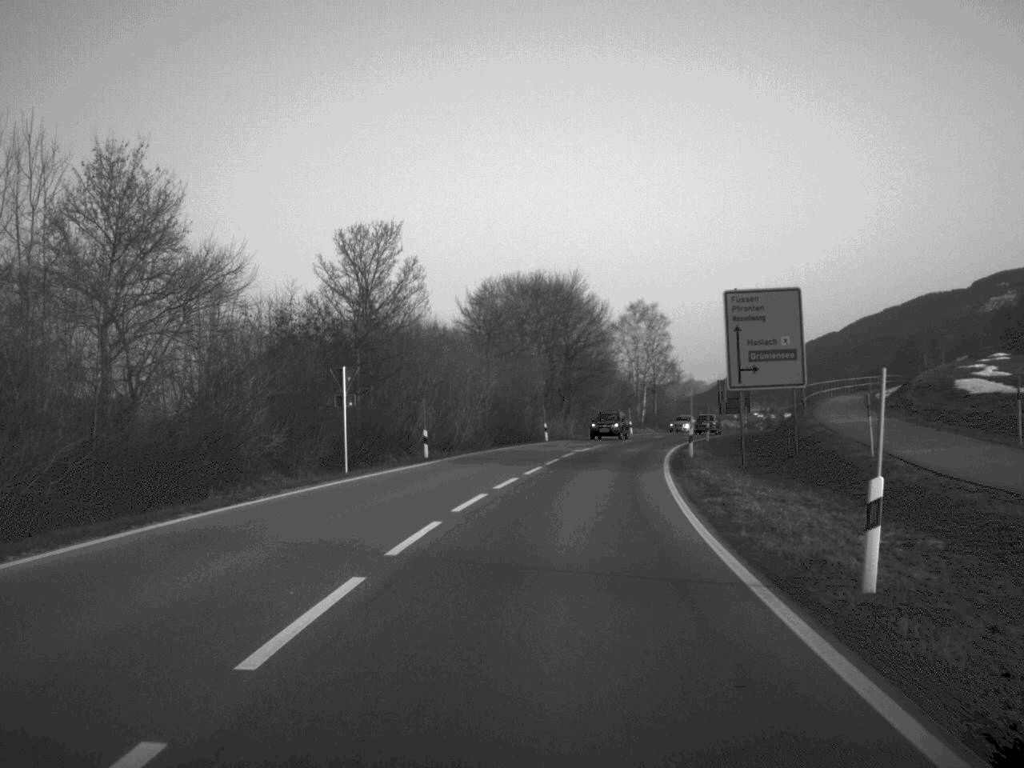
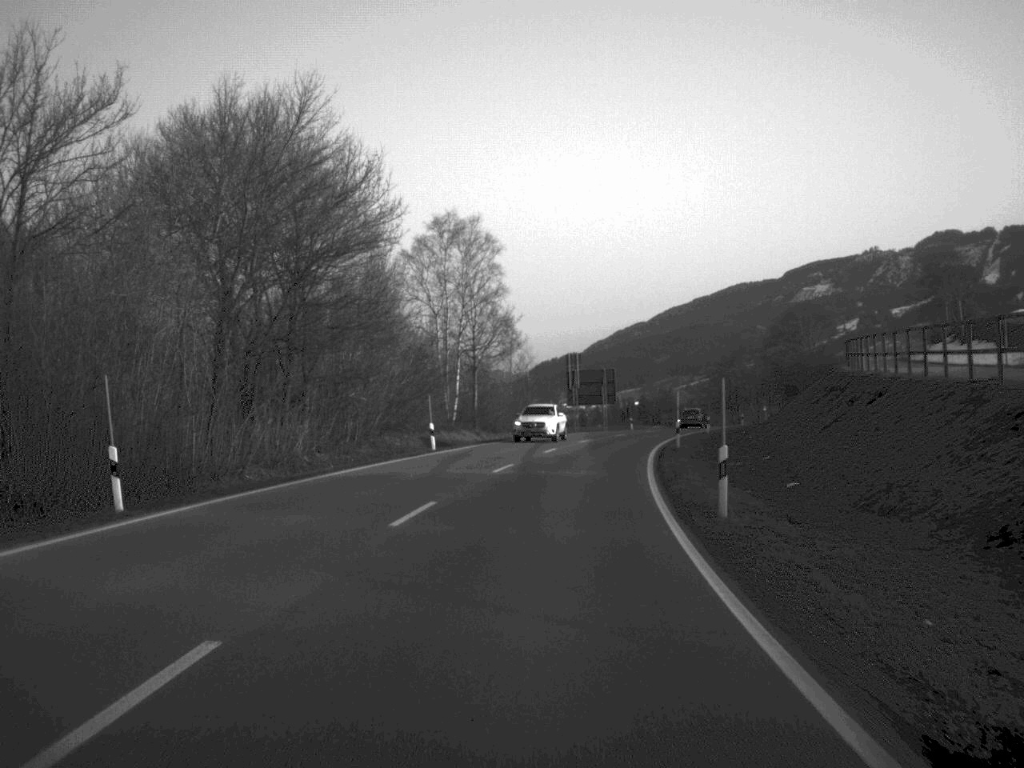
(+4.2, +51.2) m; +9°
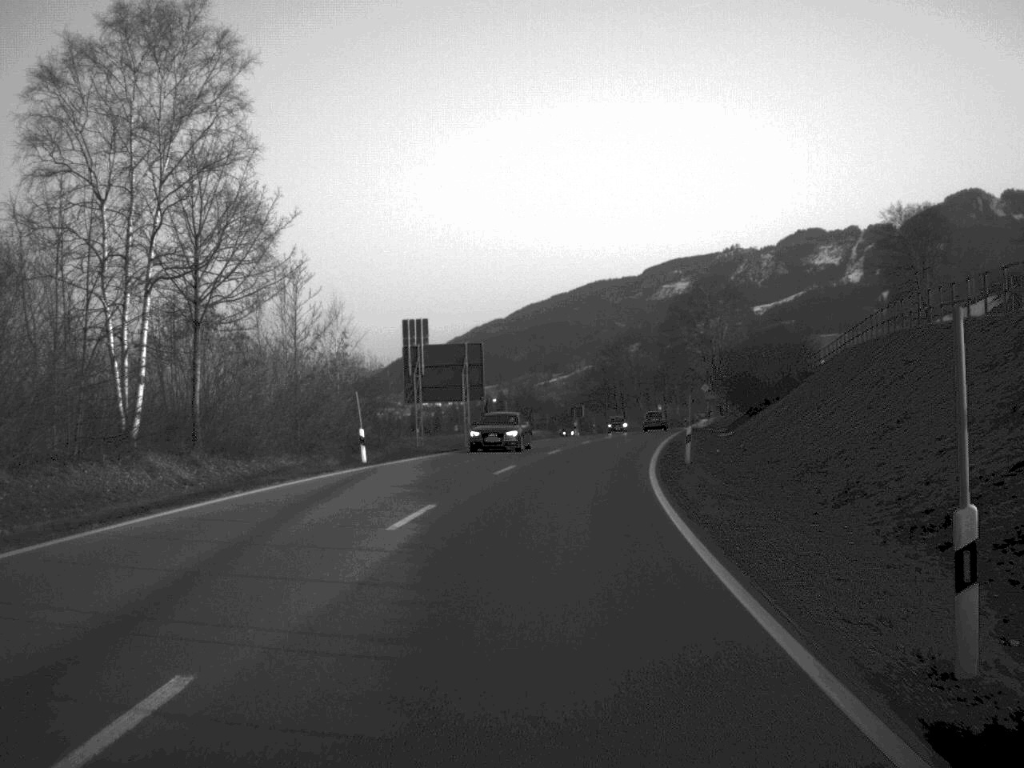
(+2.1, +38.6) m; +6°
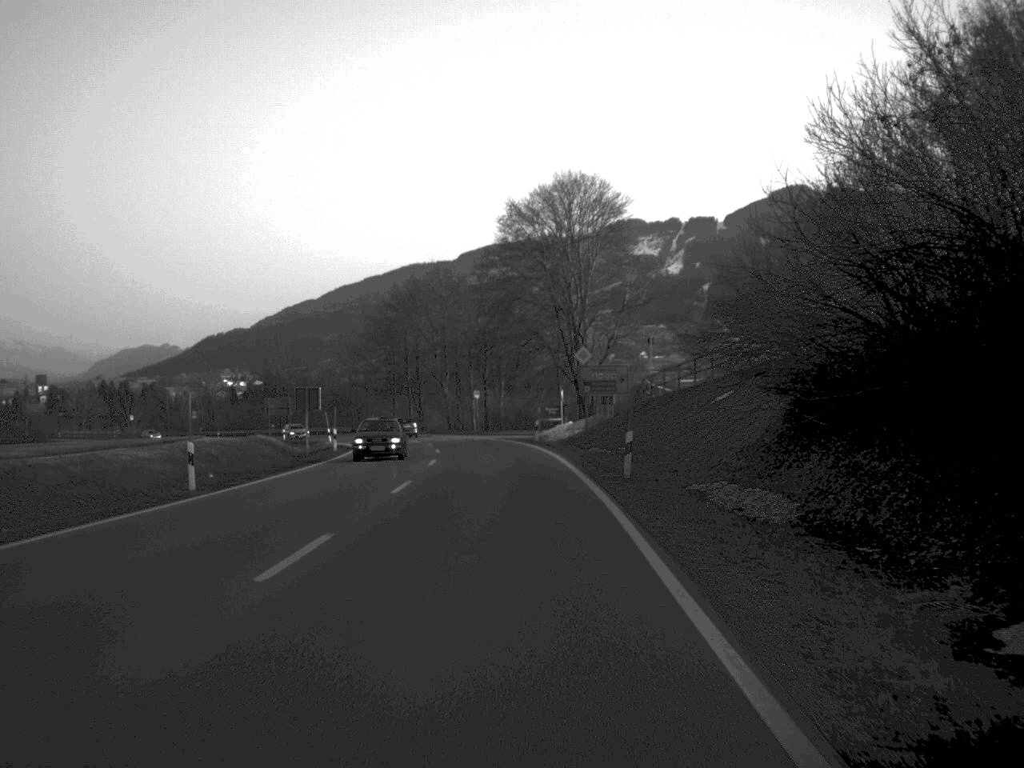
(+6.4, +66.5) m; +8°
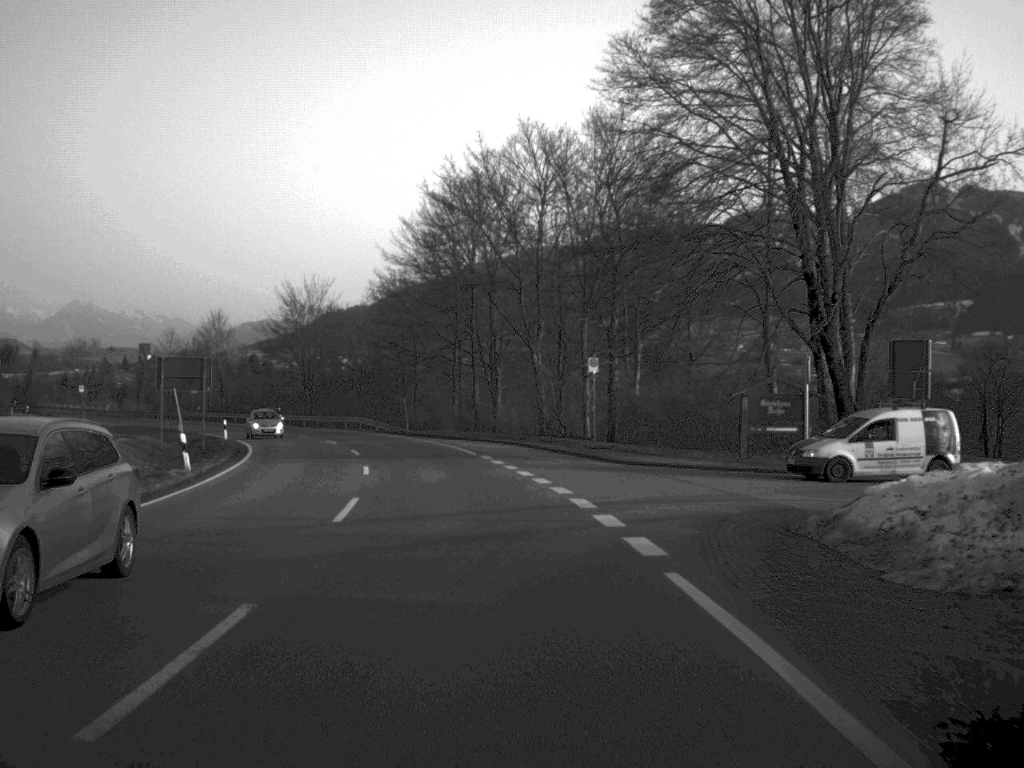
(-1.7, +53.4) m; -6°
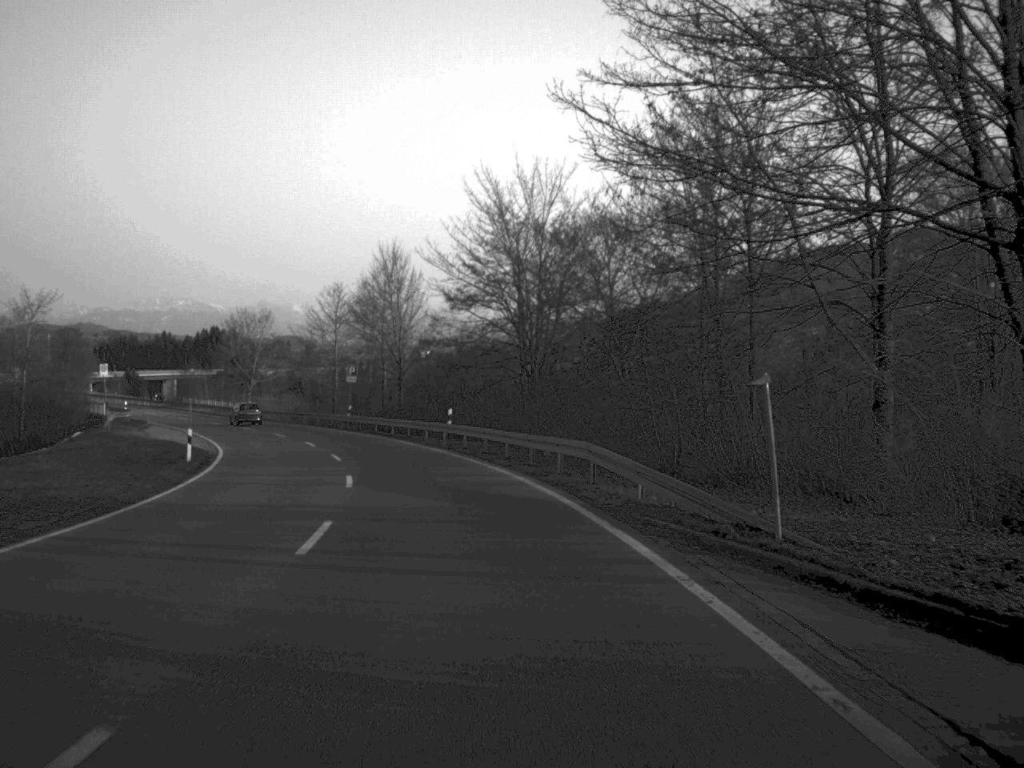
(-5.4, +51.4) m; -13°
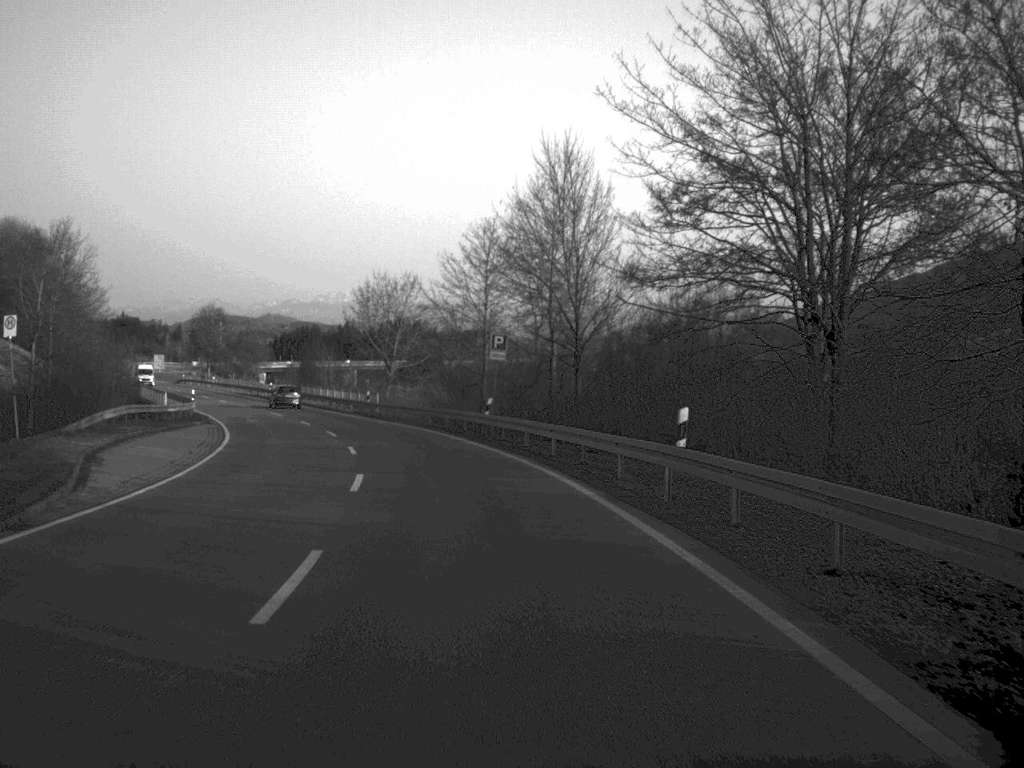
(-2.2, +28.7) m; -8°
